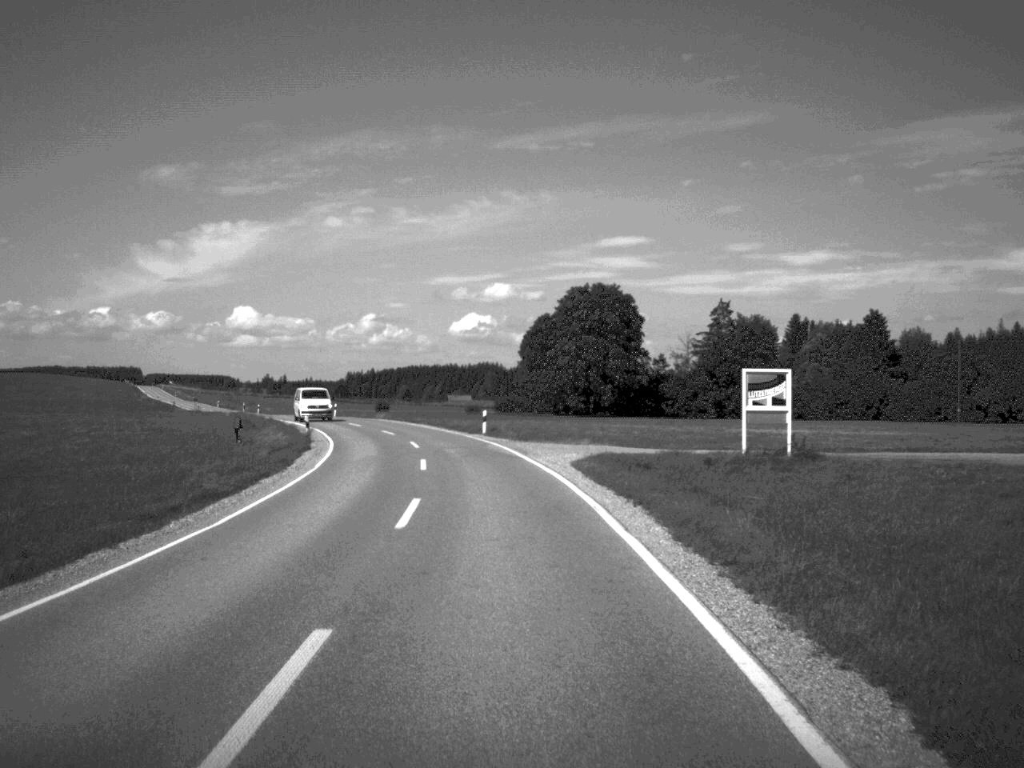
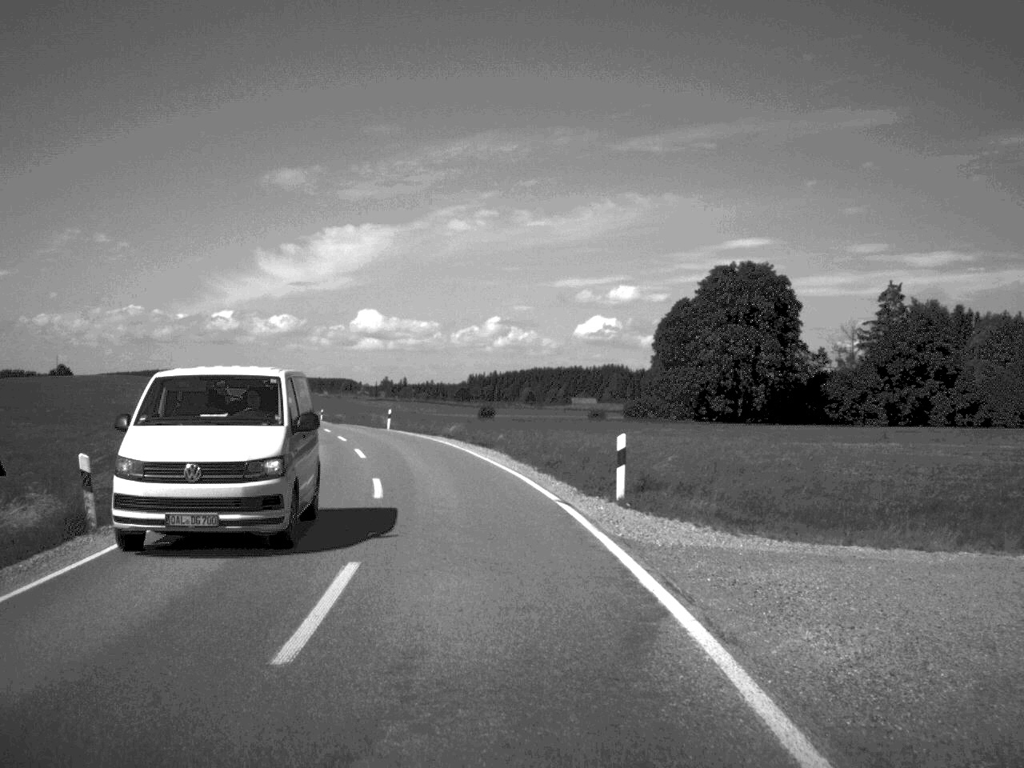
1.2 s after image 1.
(-1.3, +32.1) m; -6°
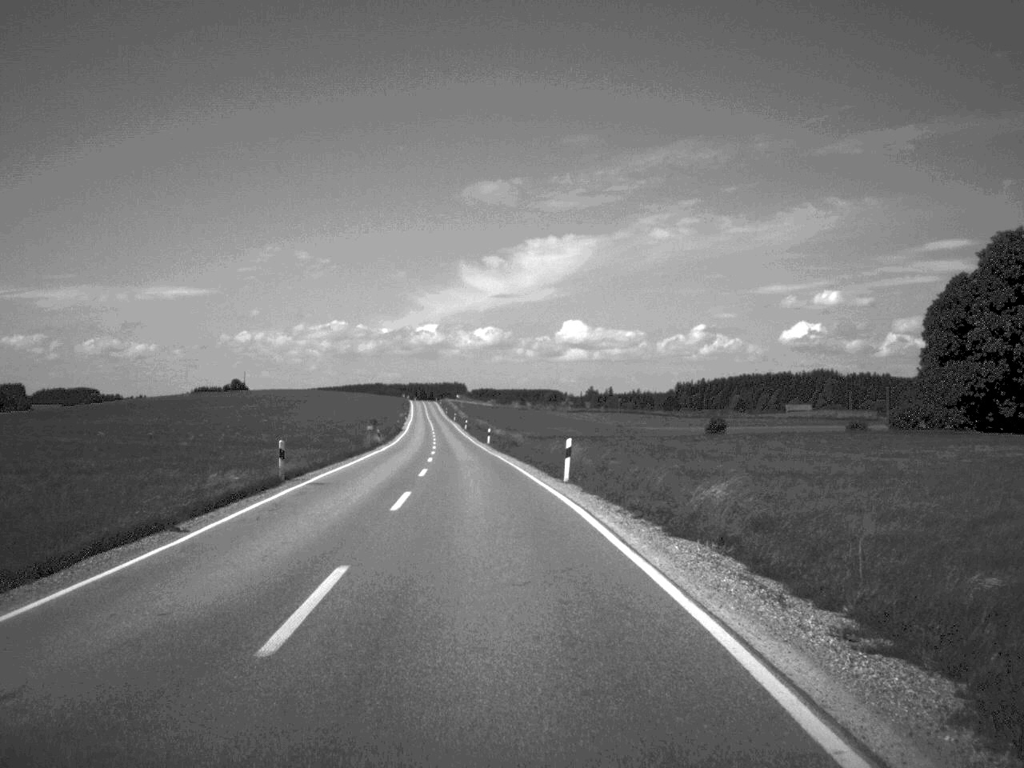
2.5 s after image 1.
(-3.0, +34.0) m; -9°
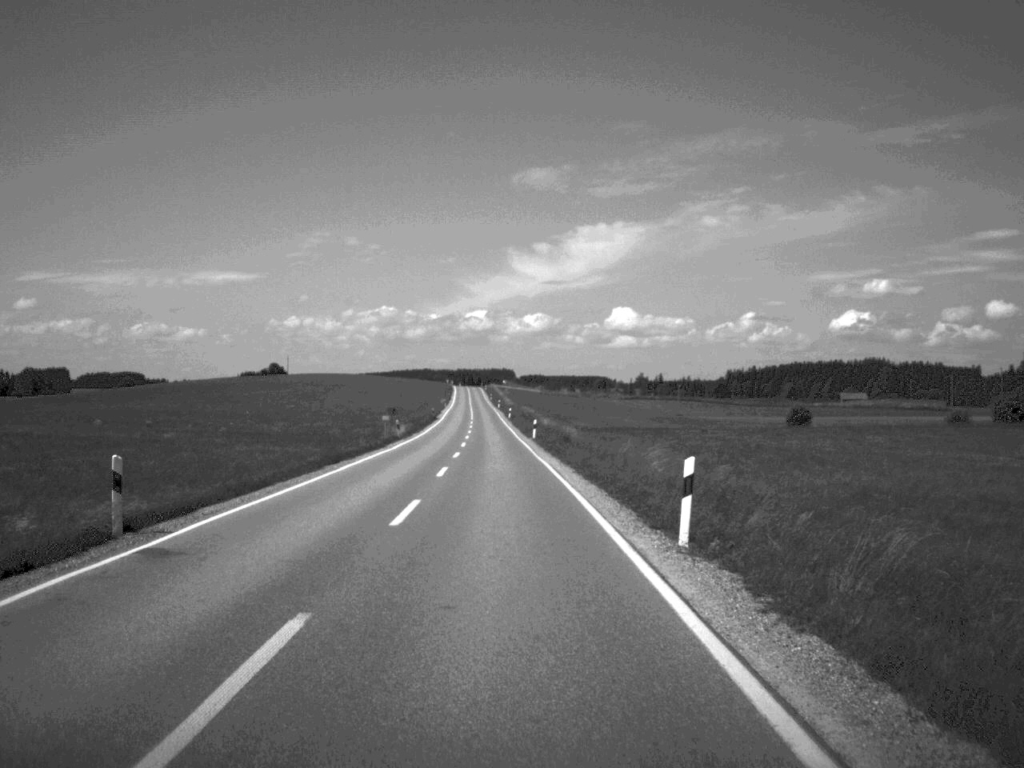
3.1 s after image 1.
(-0.3, +15.6) m; -2°
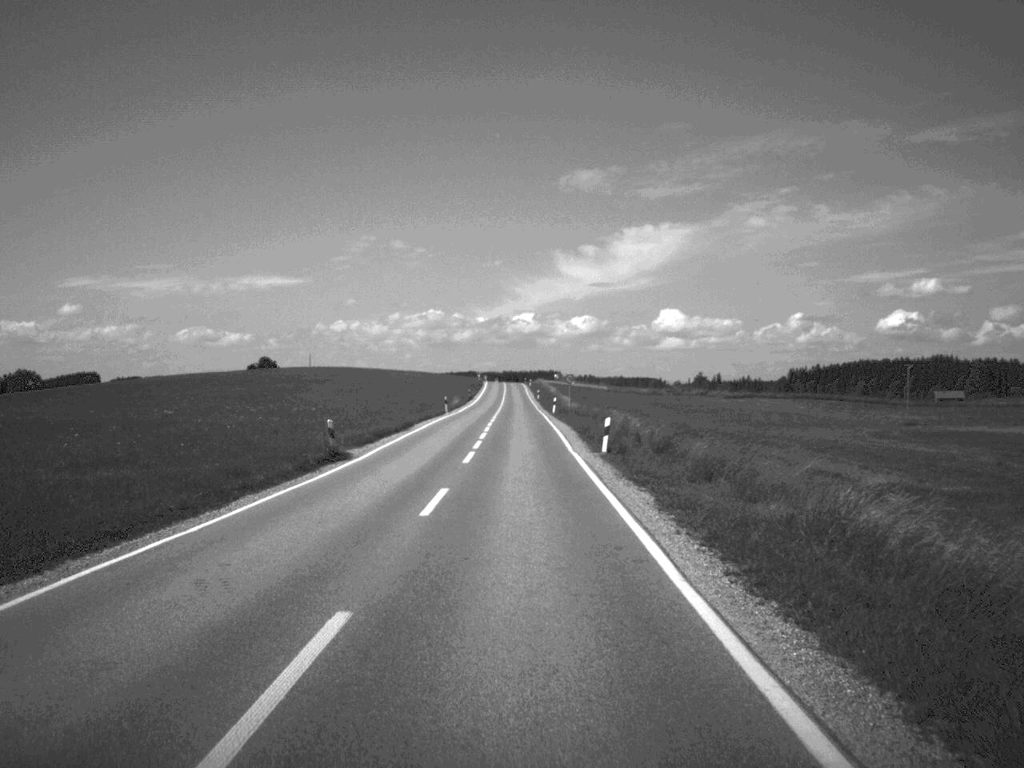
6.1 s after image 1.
(-2.2, +81.9) m; -2°
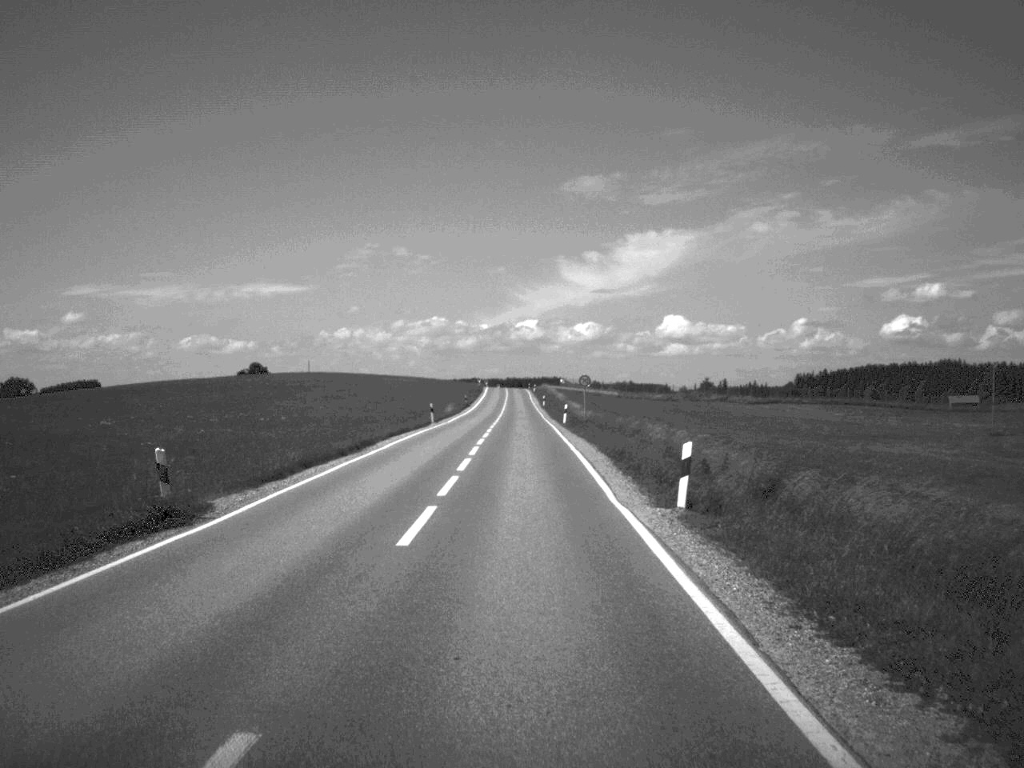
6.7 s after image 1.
(0.0, +15.2) m; 0°
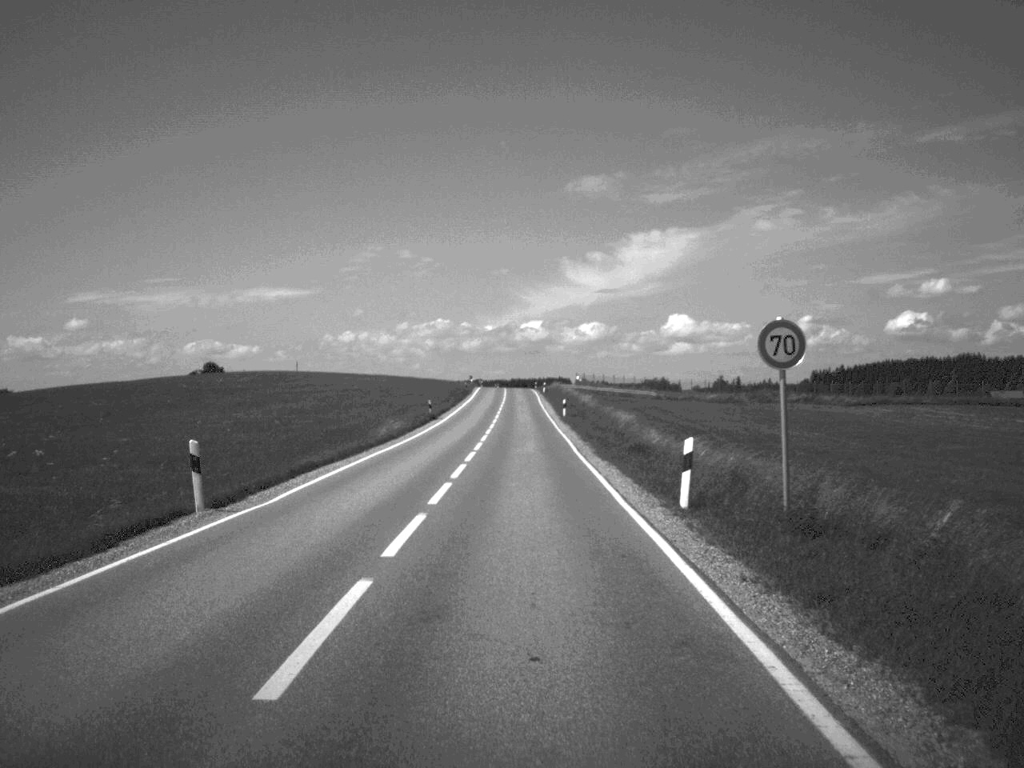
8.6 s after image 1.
(-0.2, +48.0) m; 0°
